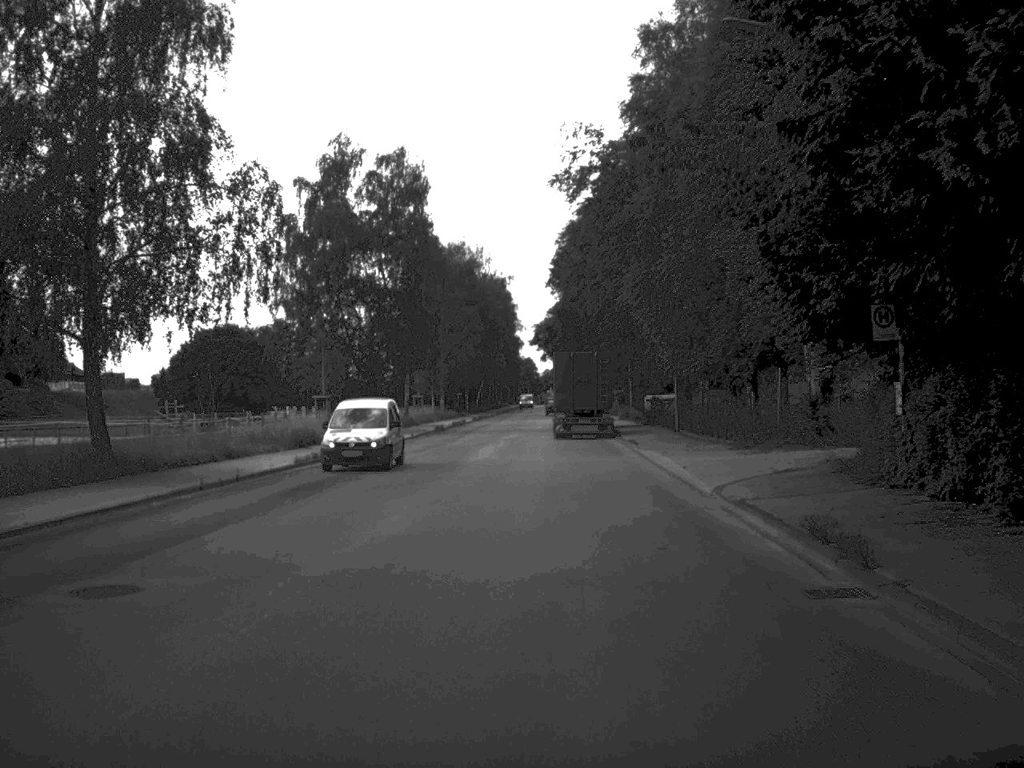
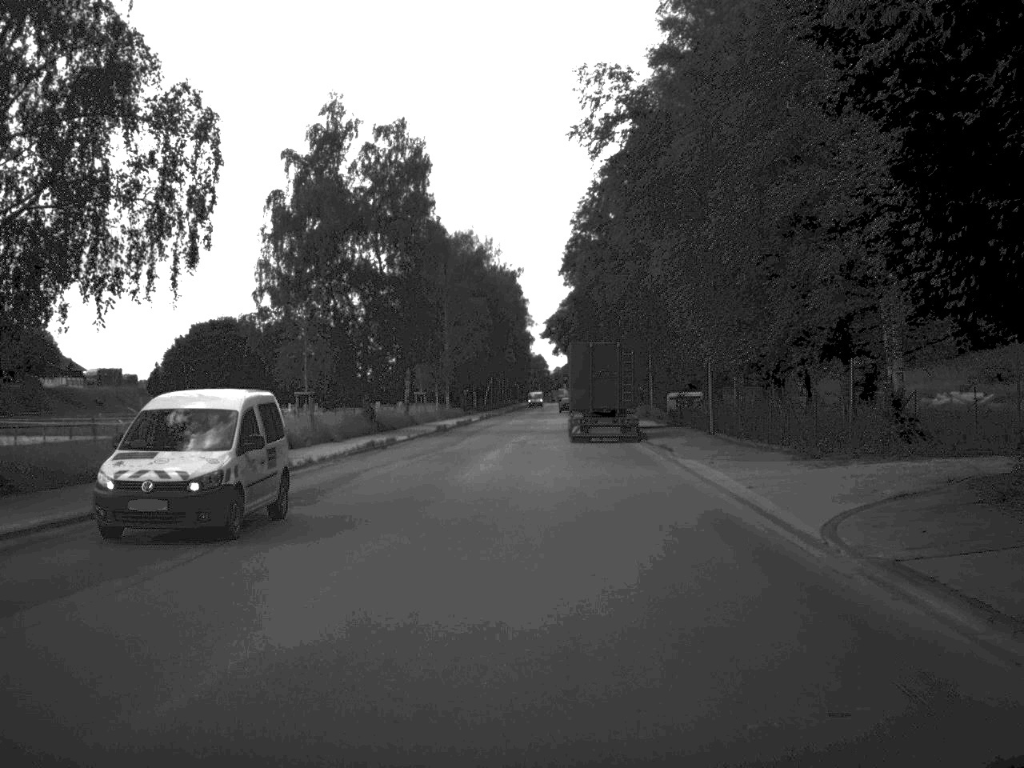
(0.0, +7.3) m; -1°
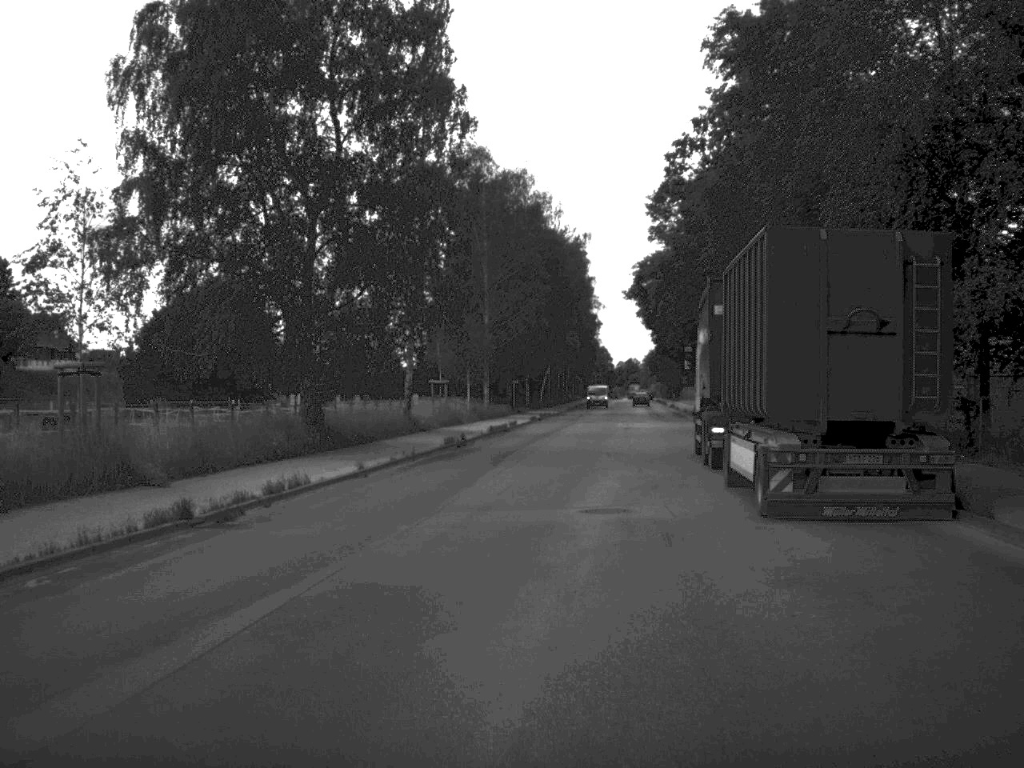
(-0.6, +30.7) m; -3°
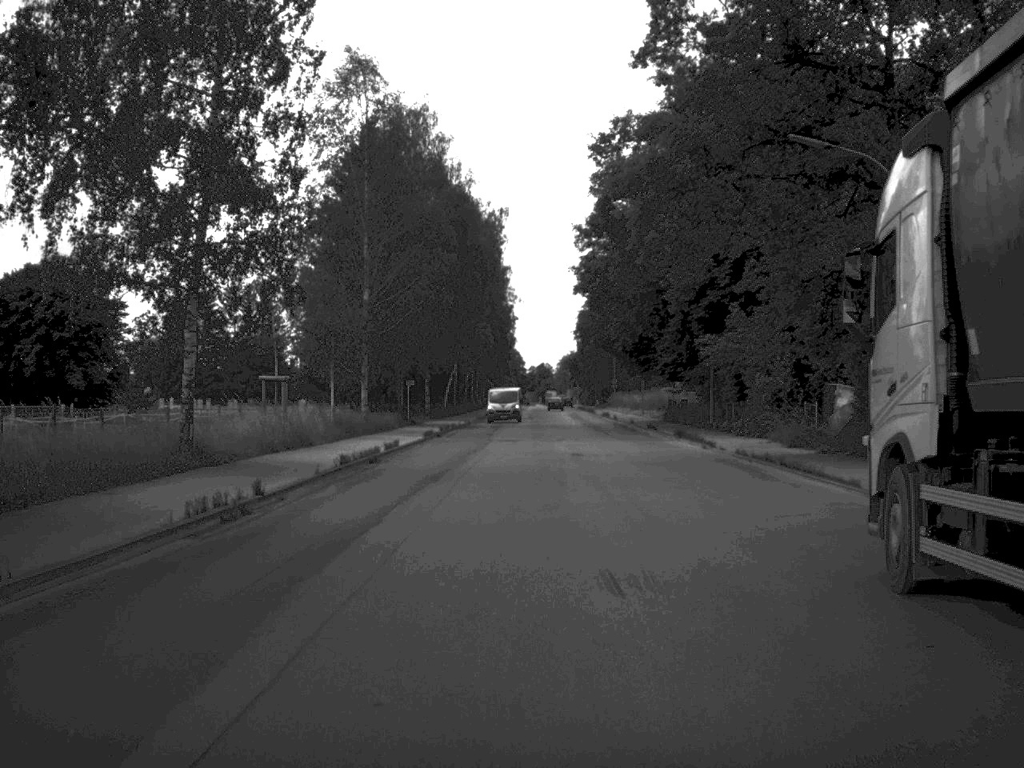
(+0.6, +22.6) m; +4°
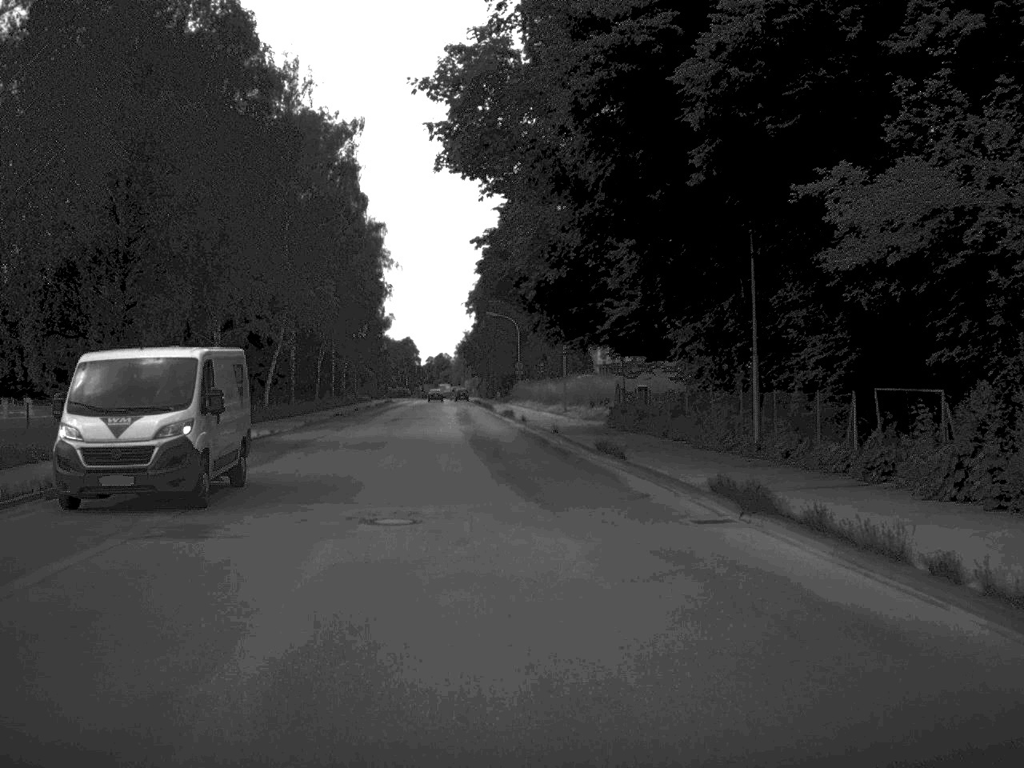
(+2.0, +33.5) m; +4°
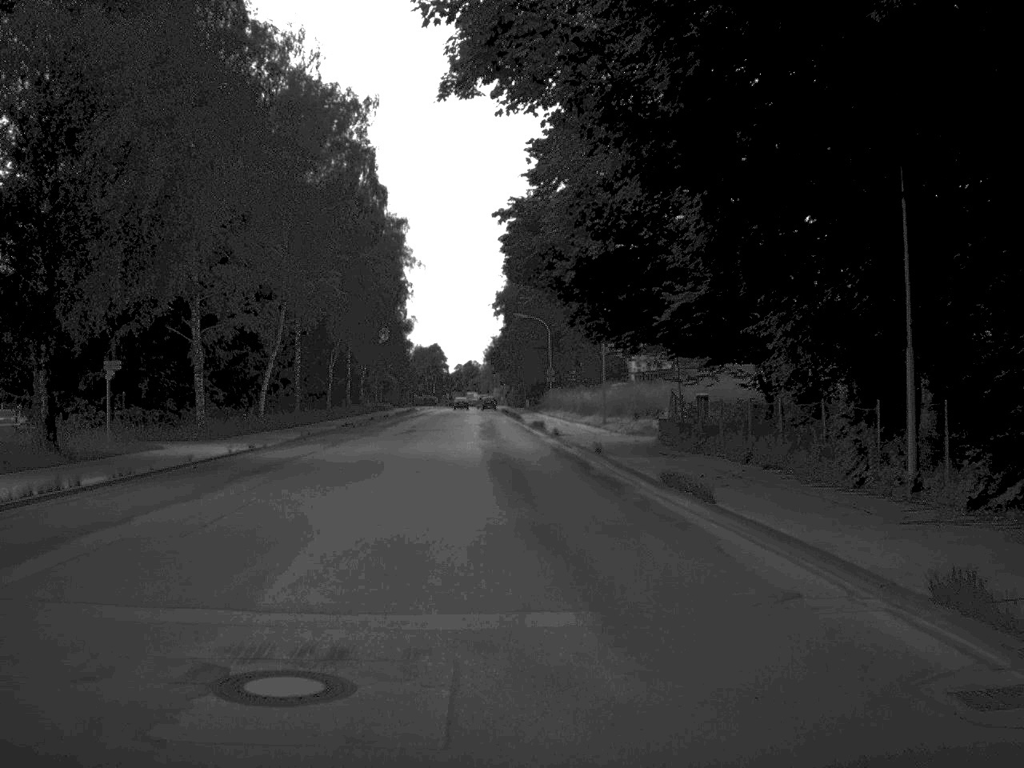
(-0.1, +8.4) m; -1°
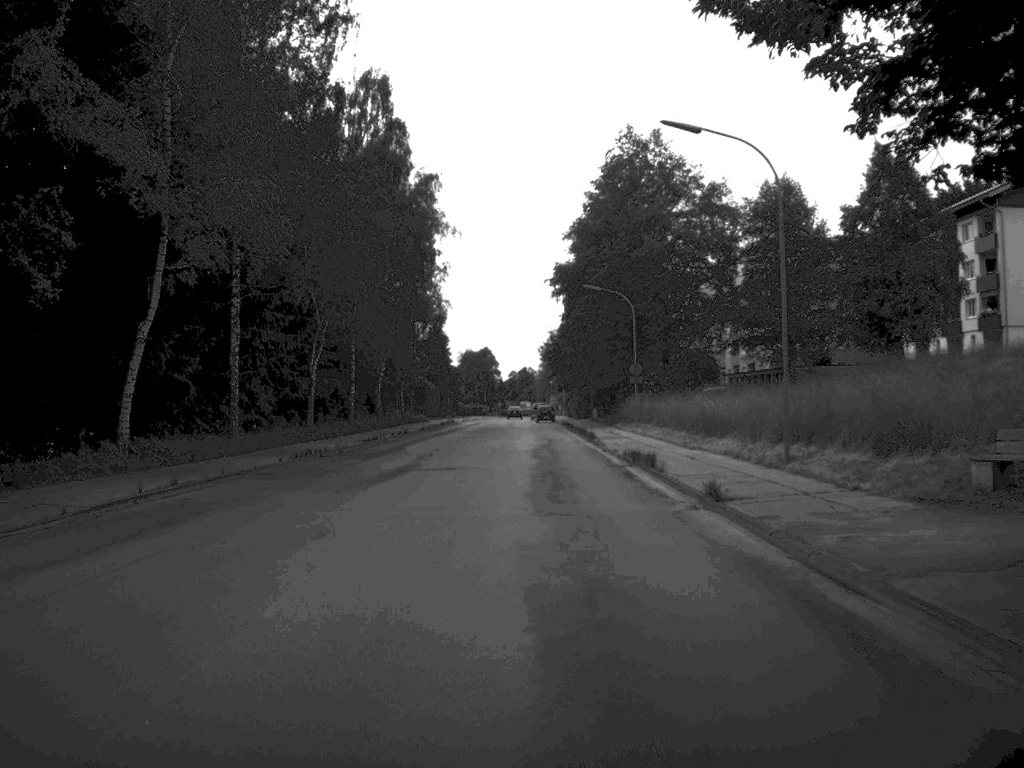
(-0.8, +27.4) m; -3°
